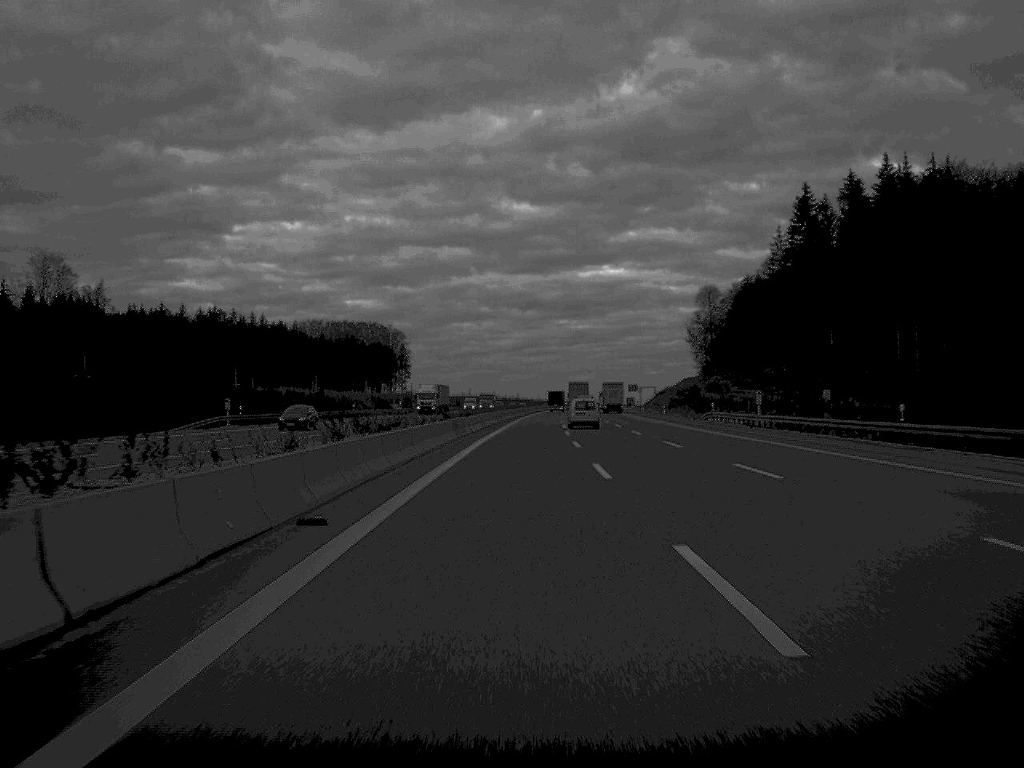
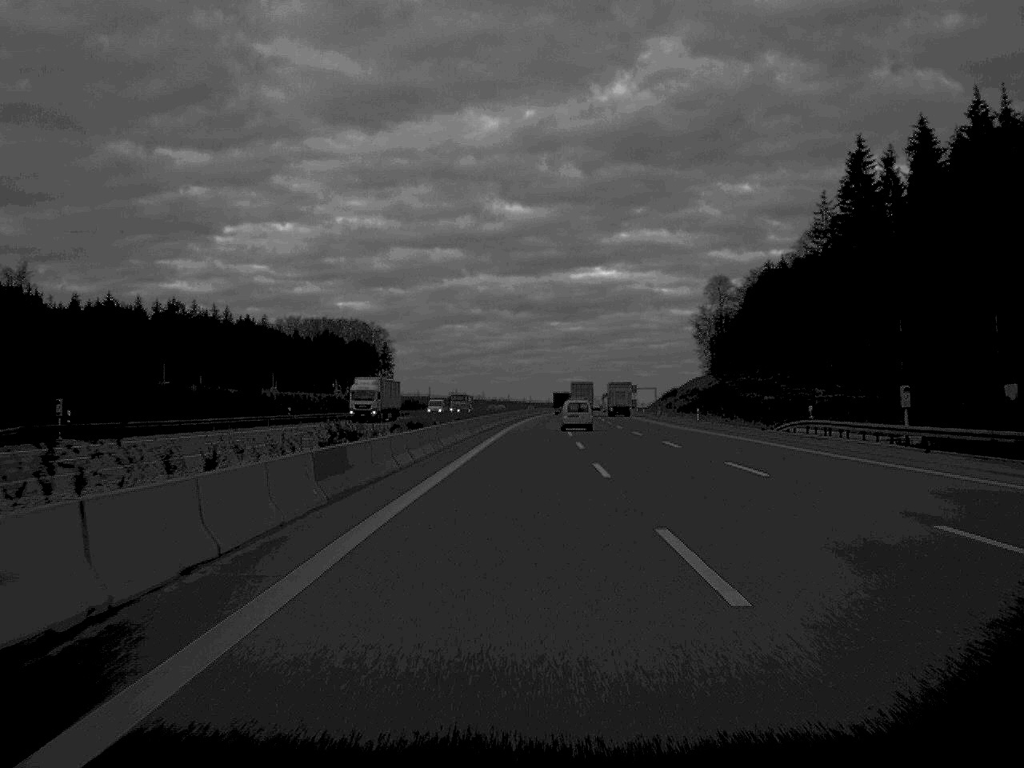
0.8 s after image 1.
(+0.1, +34.8) m; 0°
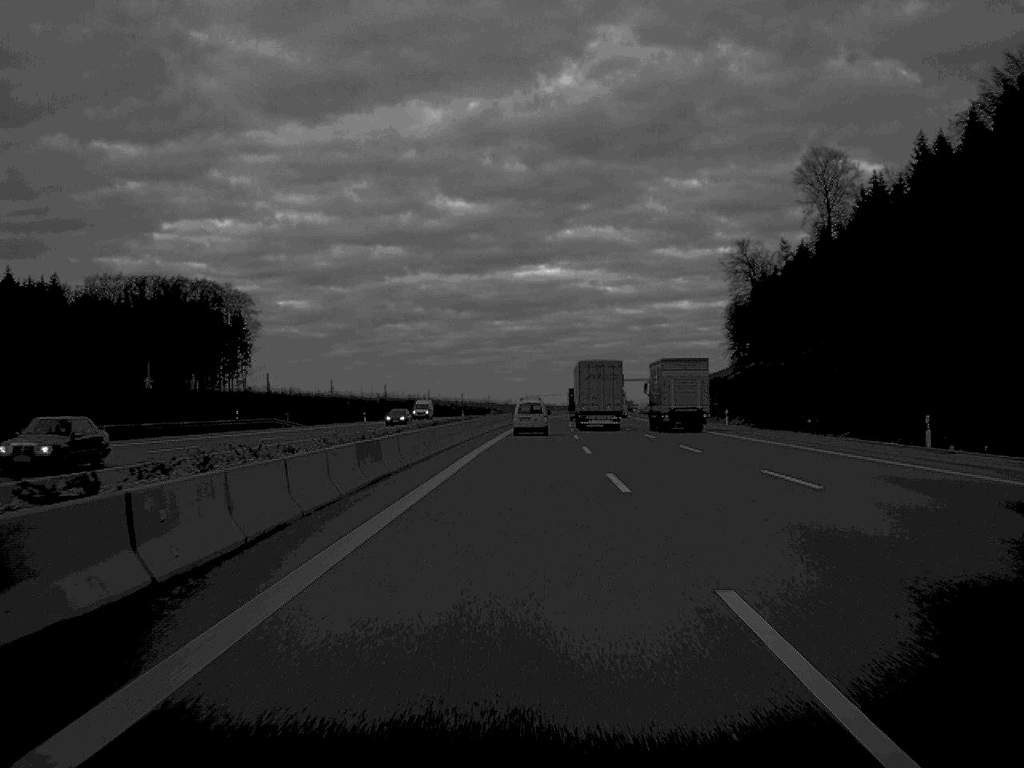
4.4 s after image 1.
(+4.1, +166.4) m; +3°
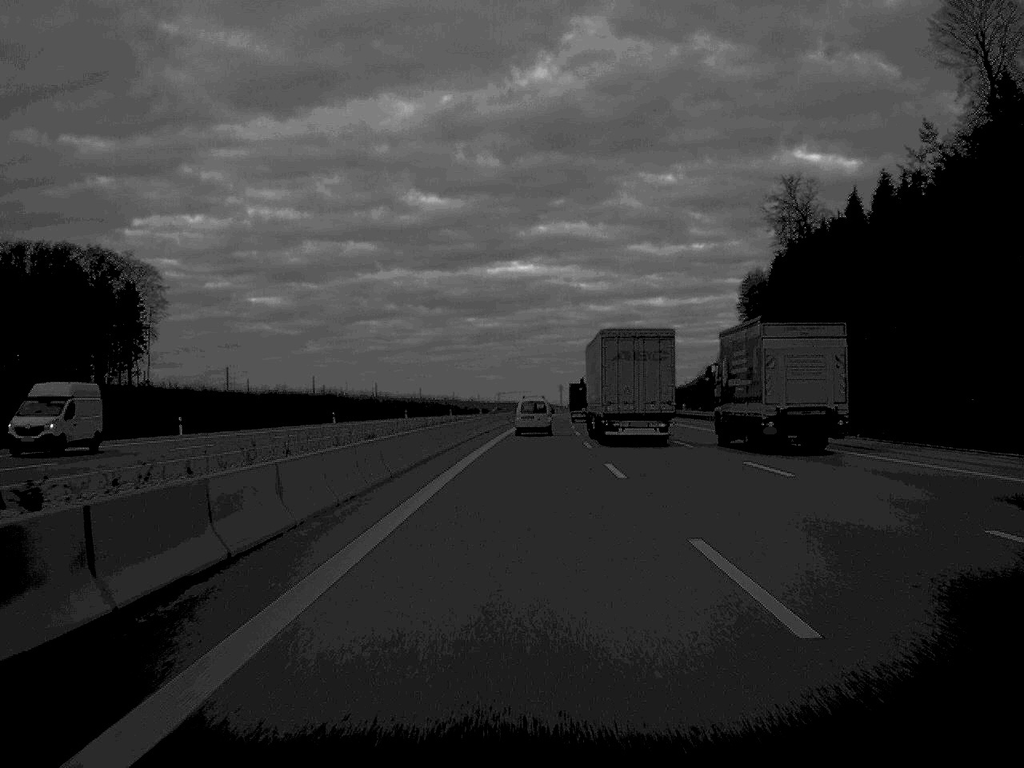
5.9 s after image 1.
(+0.7, +67.8) m; +1°
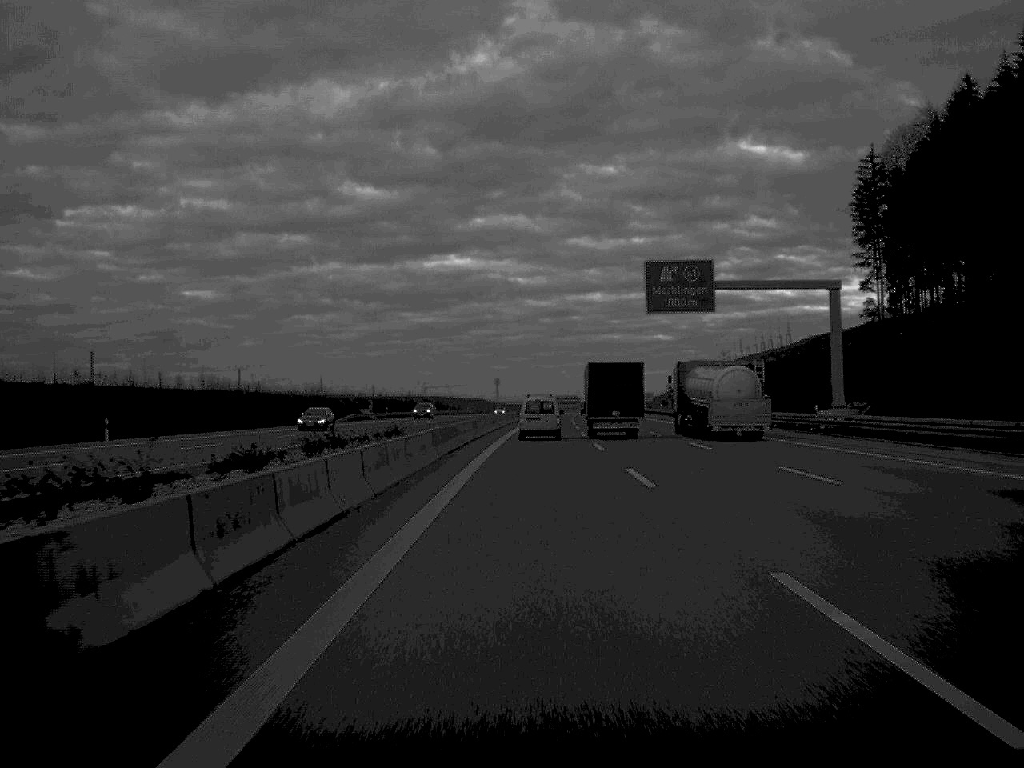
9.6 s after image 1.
(+4.0, +163.9) m; +3°
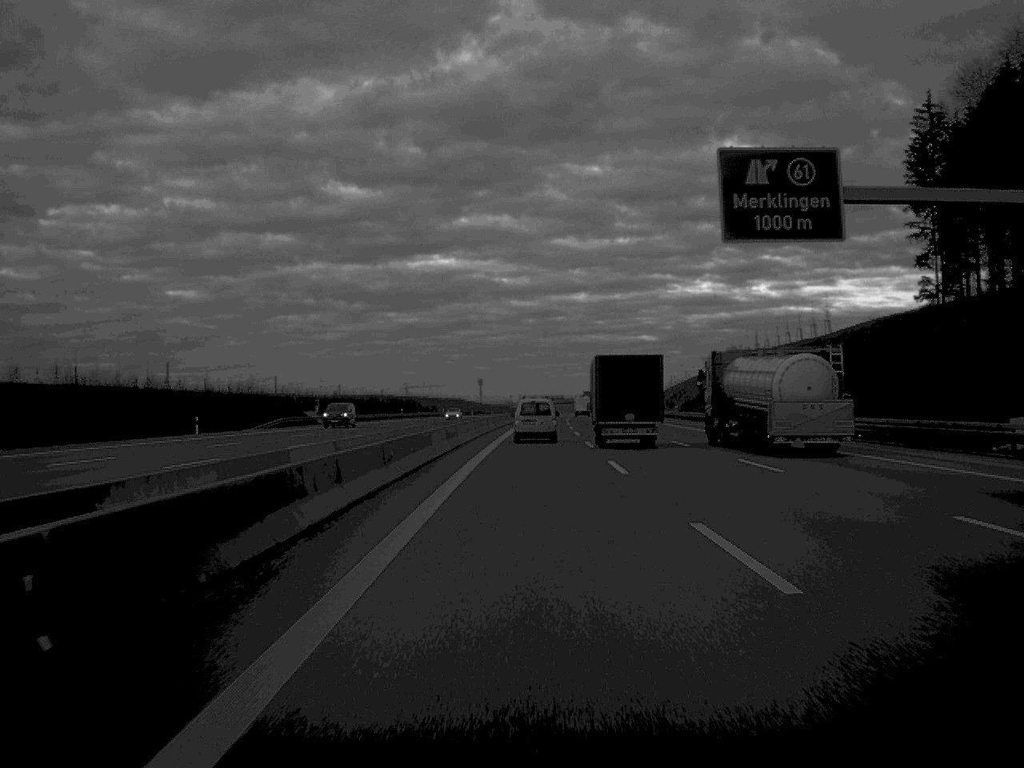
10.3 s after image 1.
(+0.2, +31.1) m; +1°
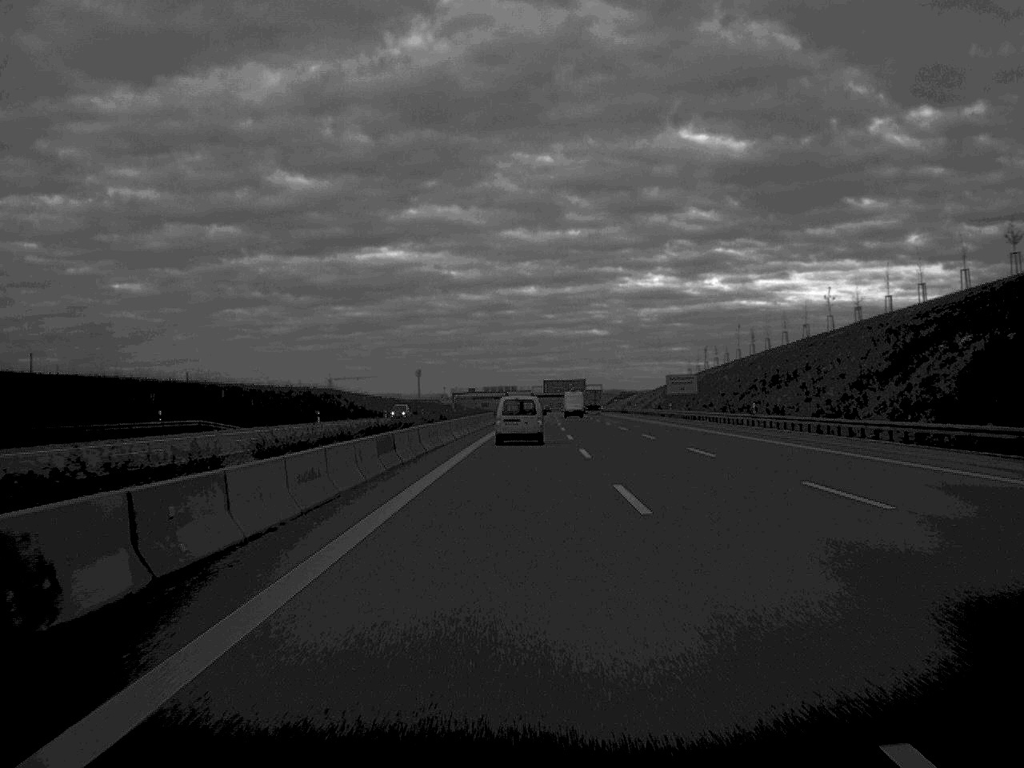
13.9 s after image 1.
(+3.6, +159.2) m; +2°
